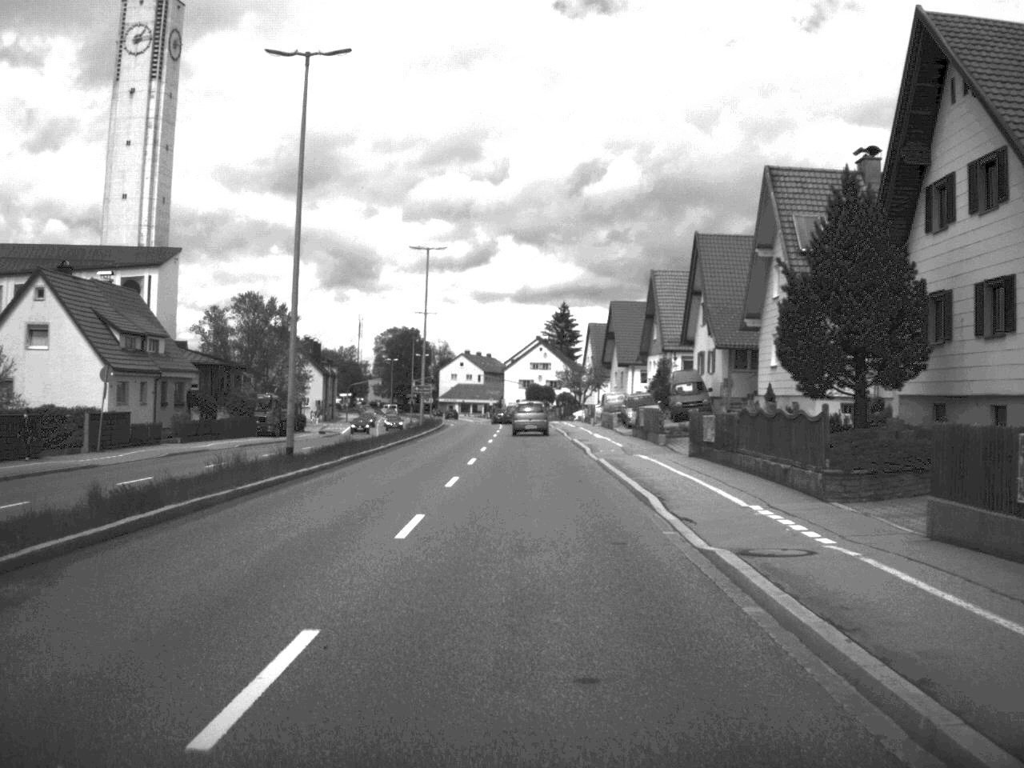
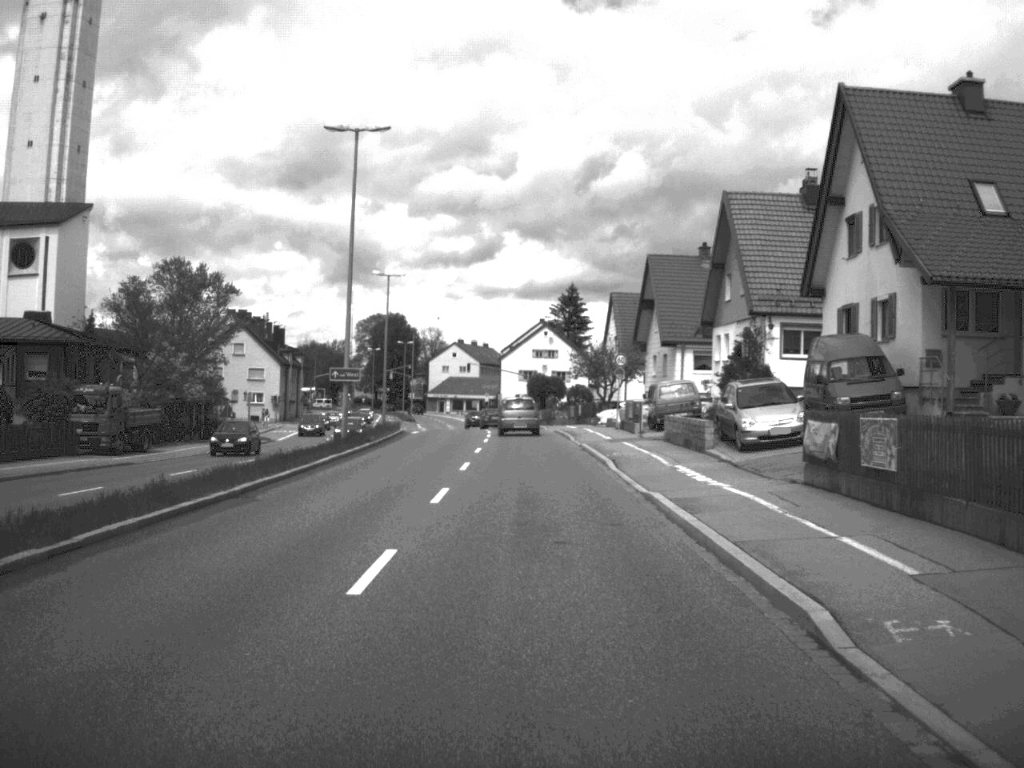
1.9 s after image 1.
(0.0, +30.9) m; 0°
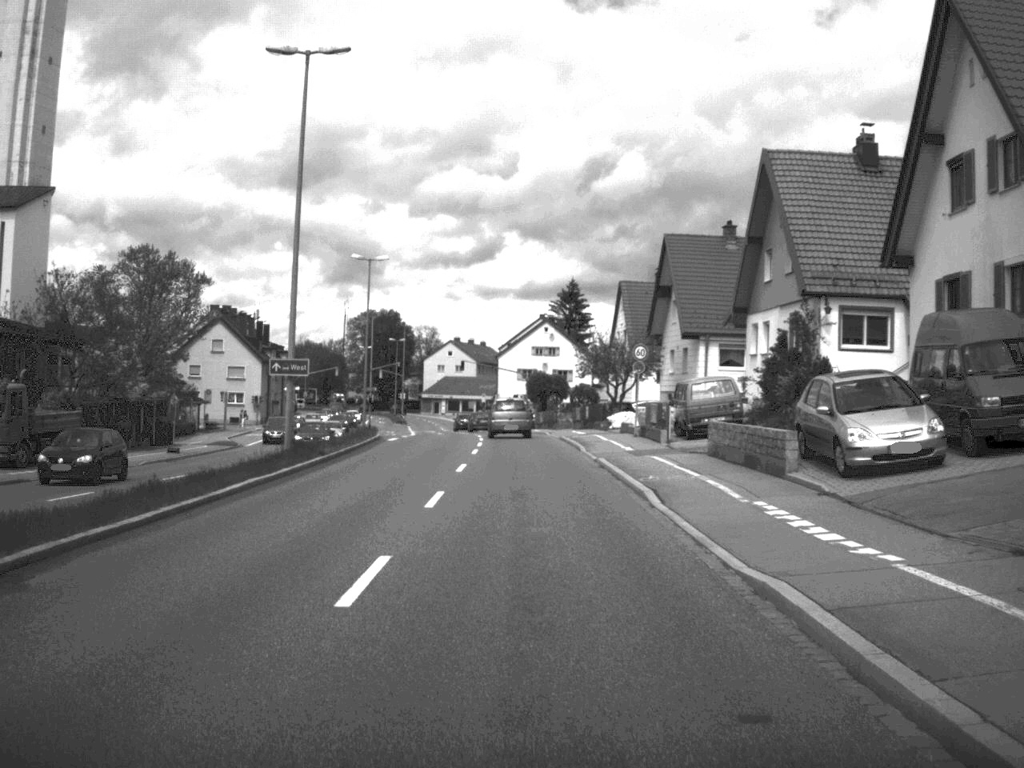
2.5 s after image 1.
(0.0, +9.5) m; 0°
